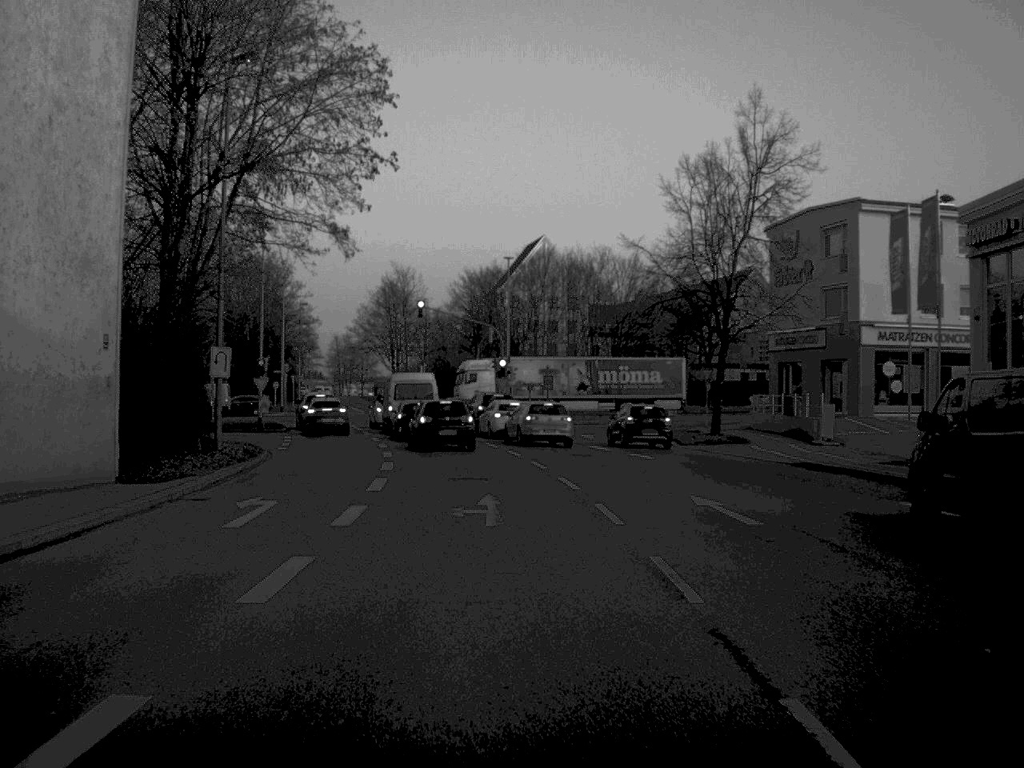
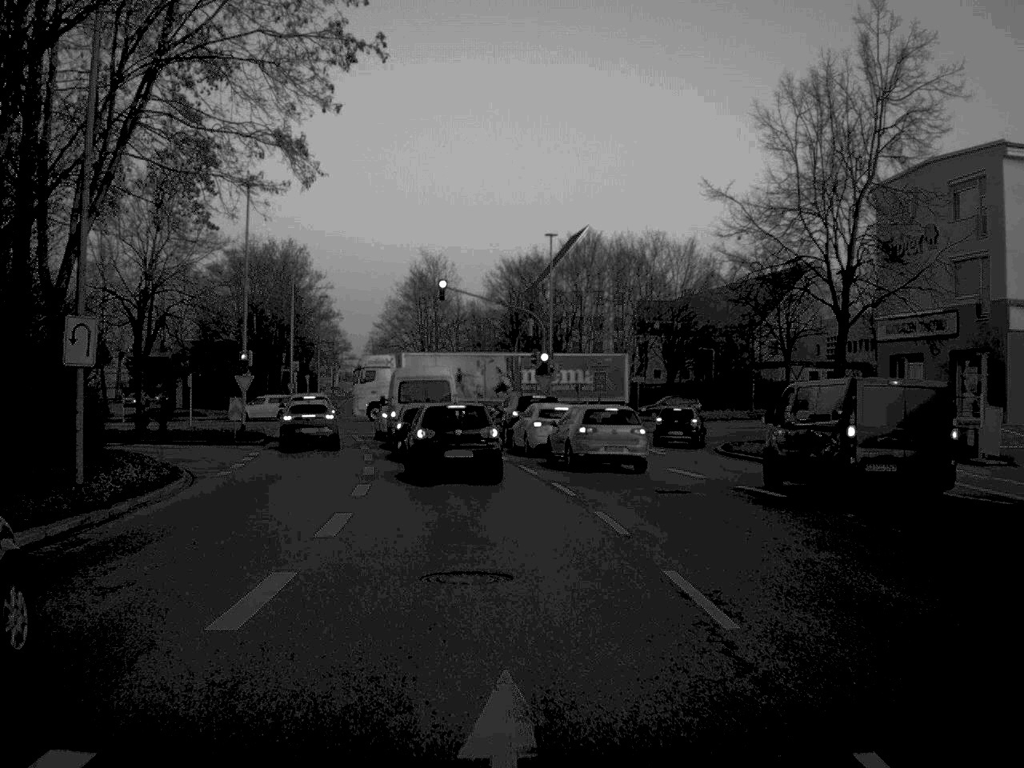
(-0.2, +13.0) m; -2°
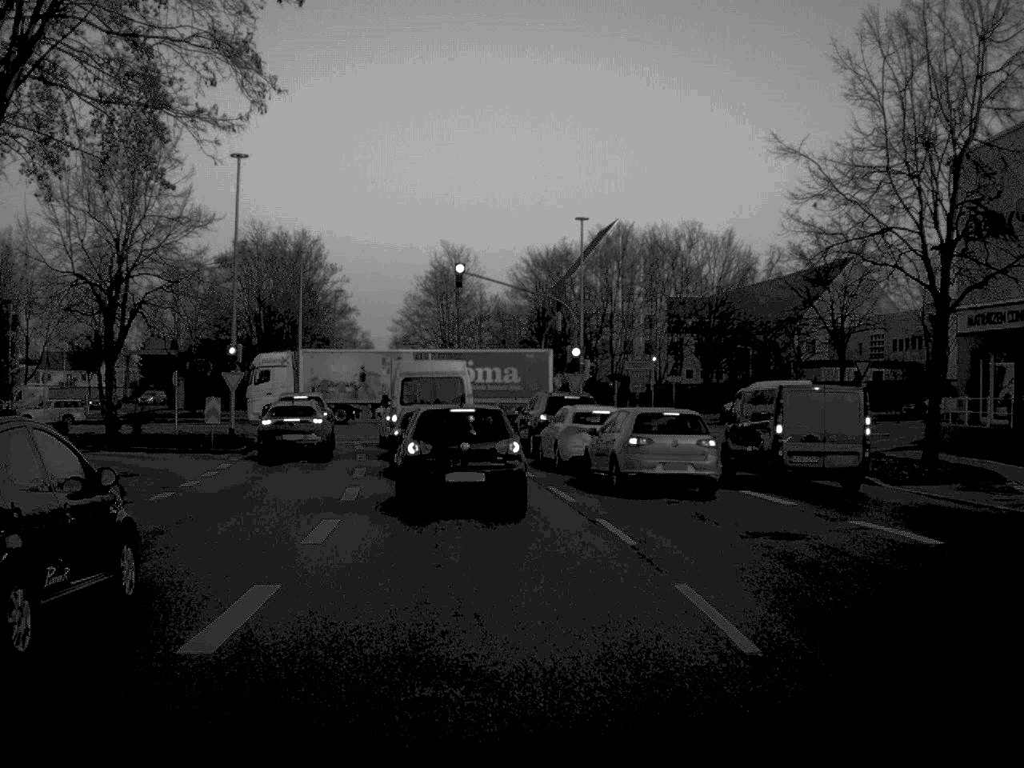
(-0.1, +6.7) m; -1°
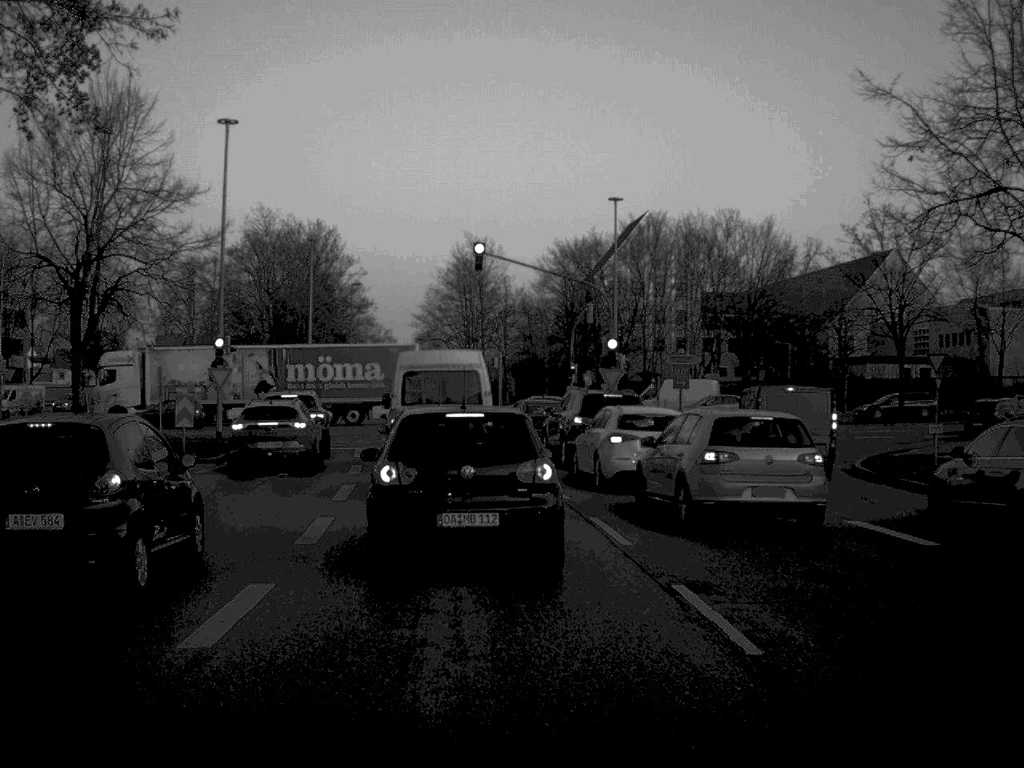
(0.0, +5.9) m; -1°
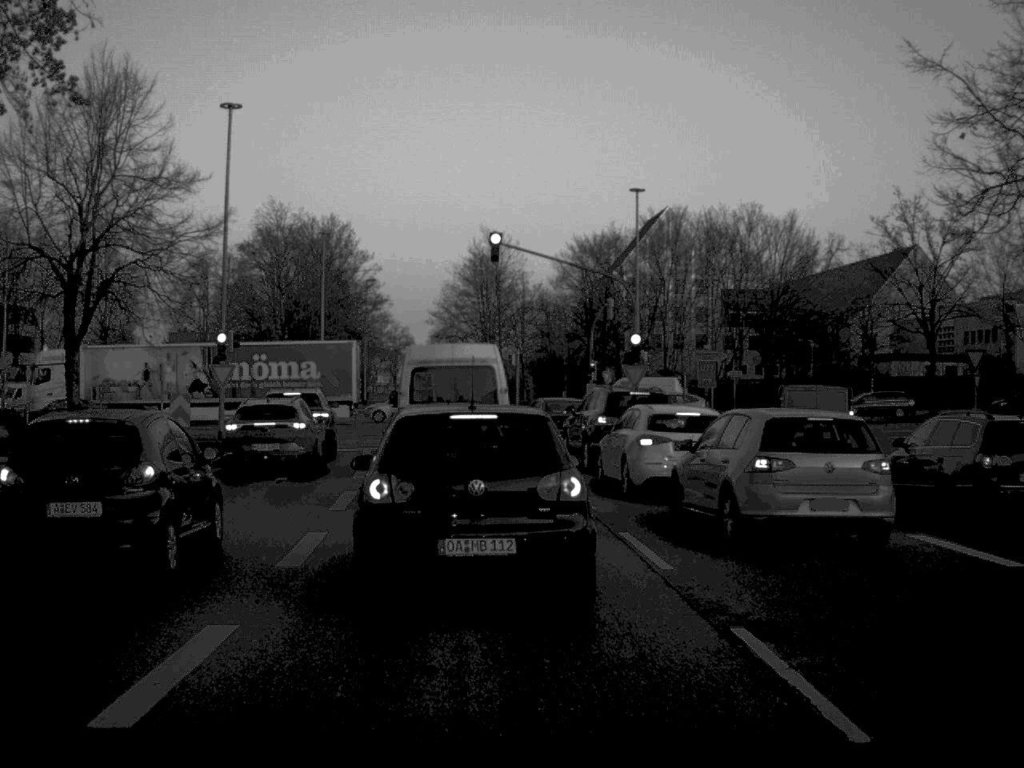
(0.0, +2.1) m; -1°
